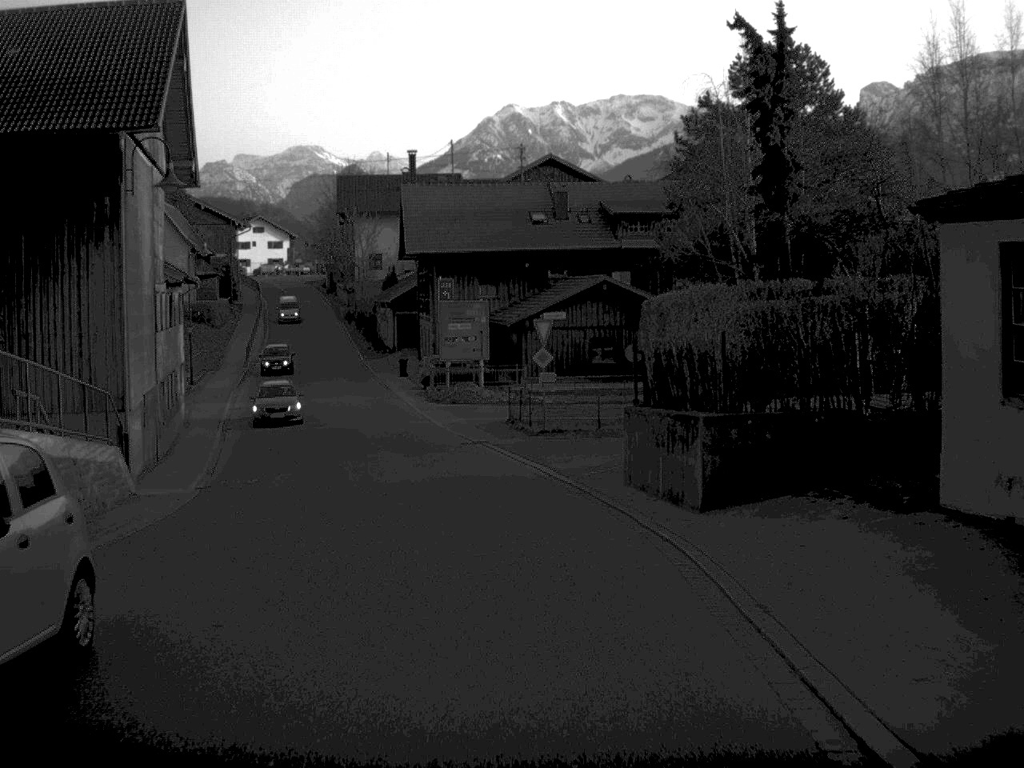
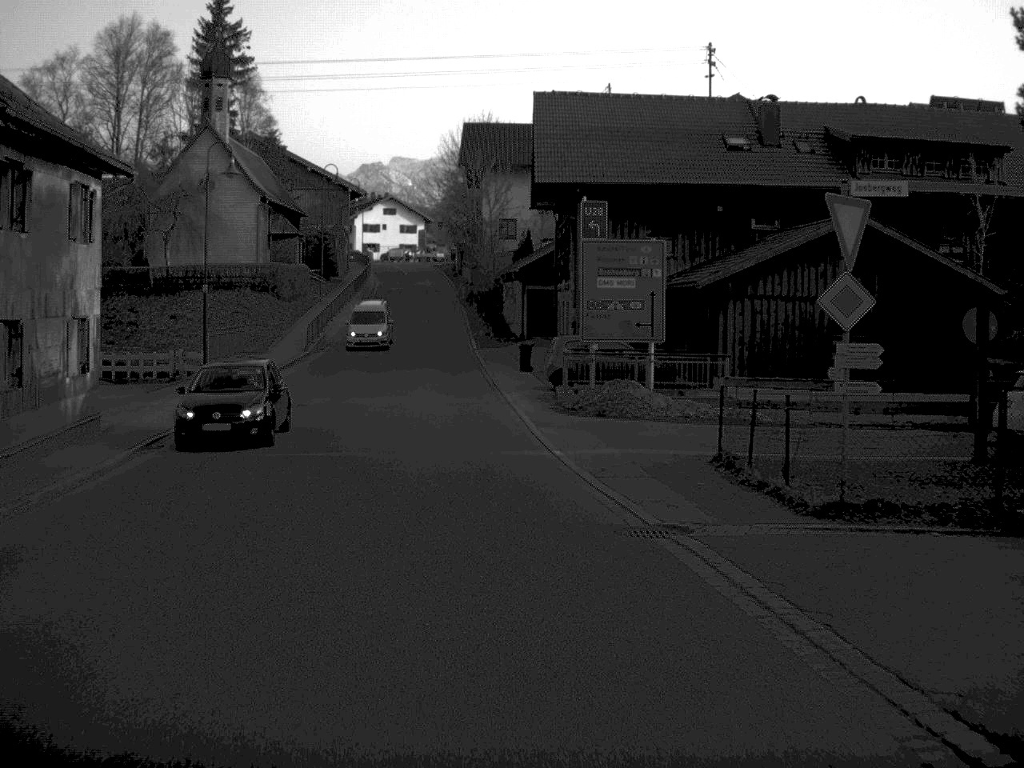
(-1.0, +22.0) m; -7°
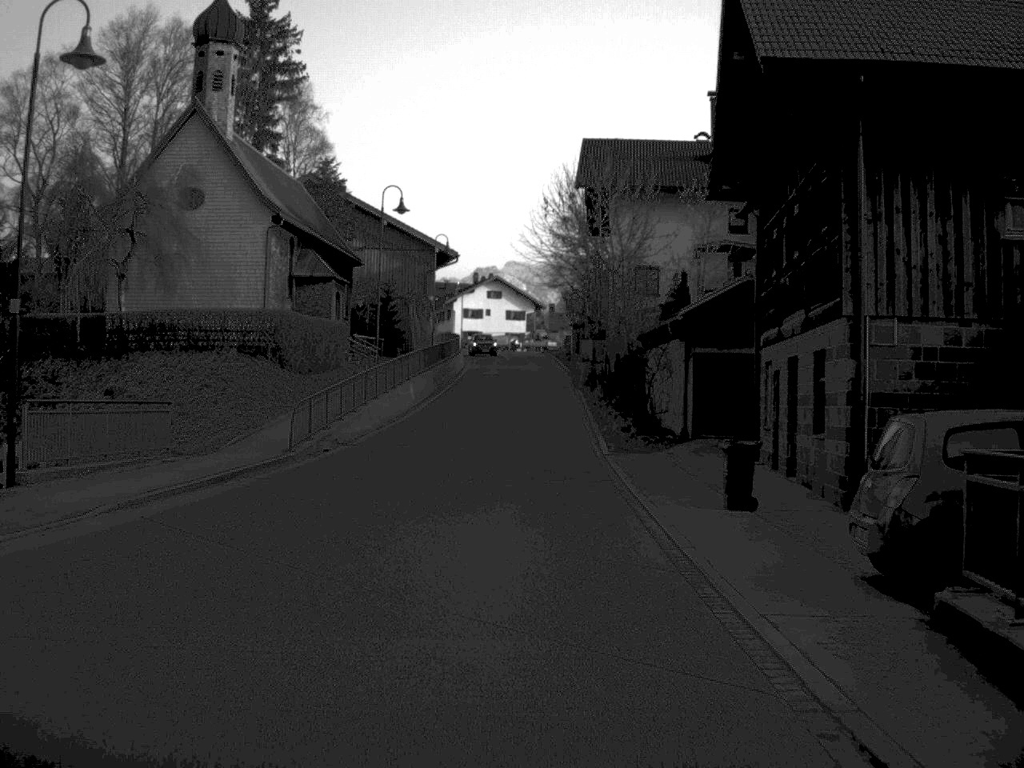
(-1.1, +24.1) m; -5°
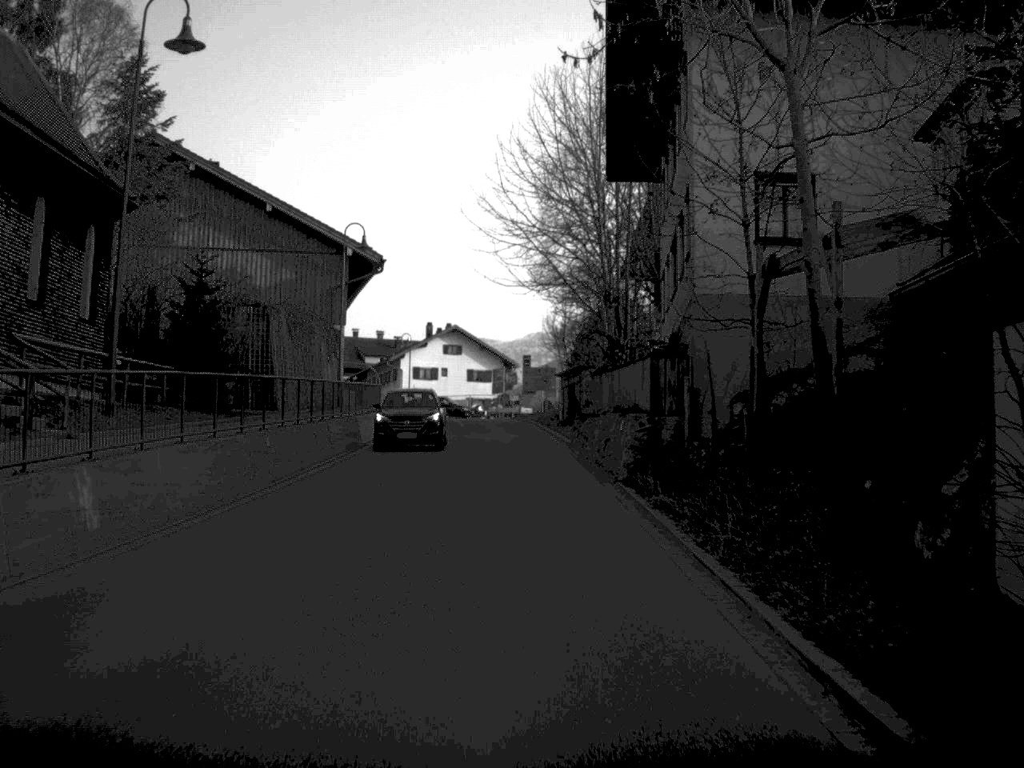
(+0.3, +32.7) m; +2°
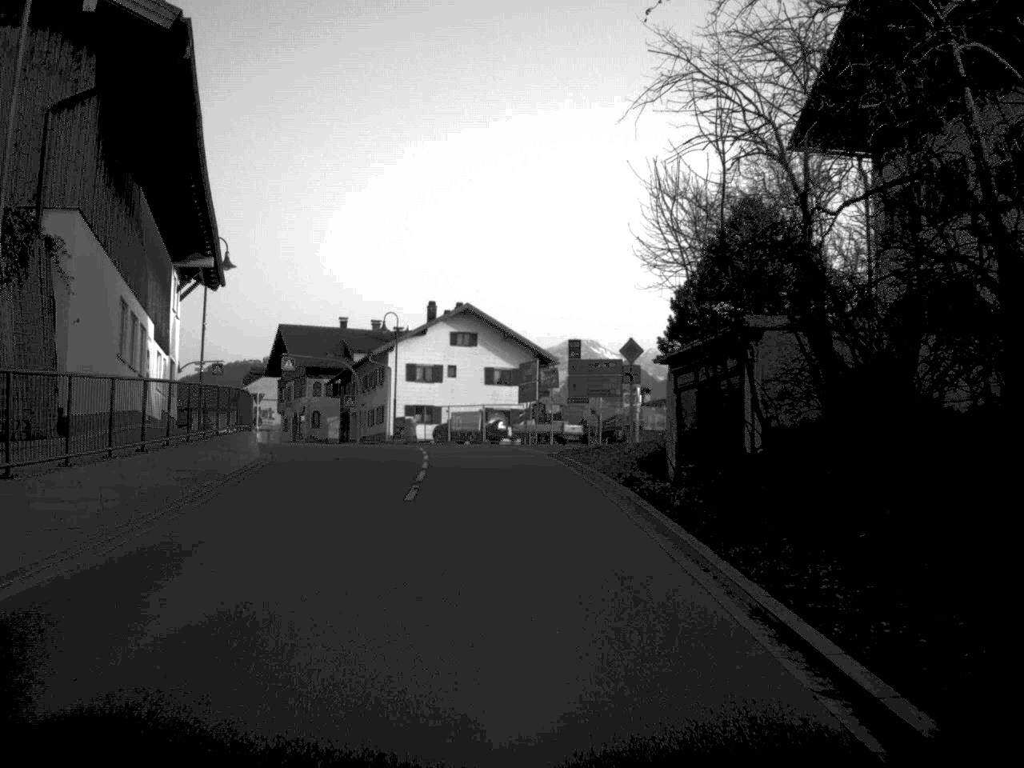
(-0.5, +37.2) m; -2°
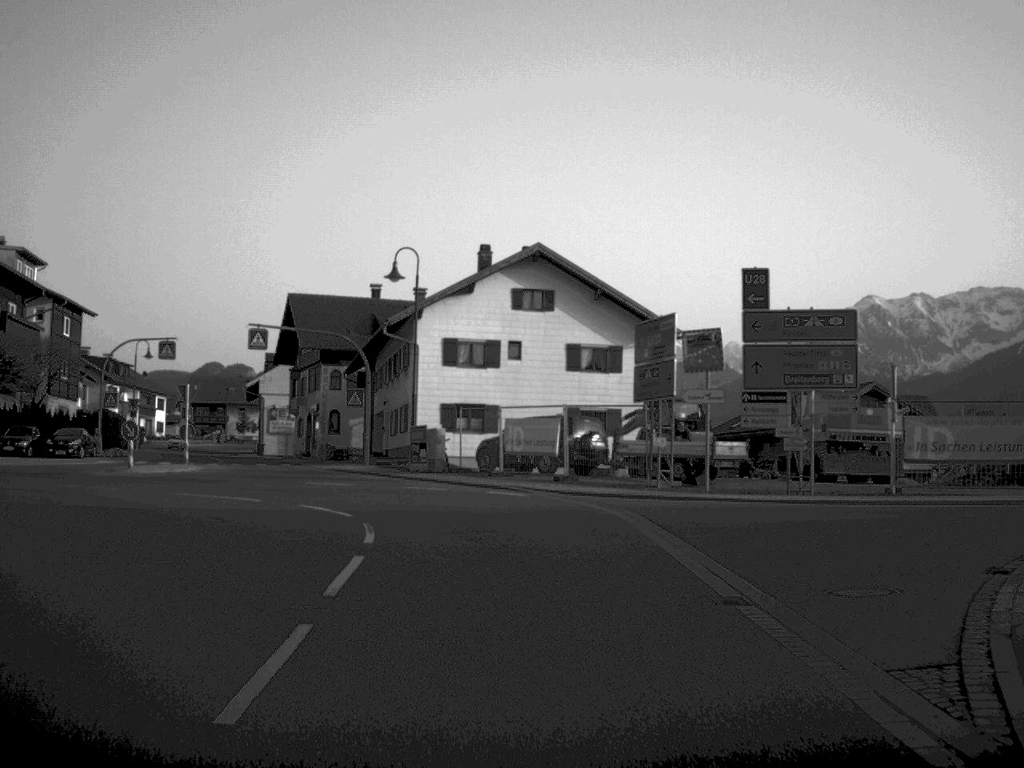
(-0.9, +30.5) m; -4°
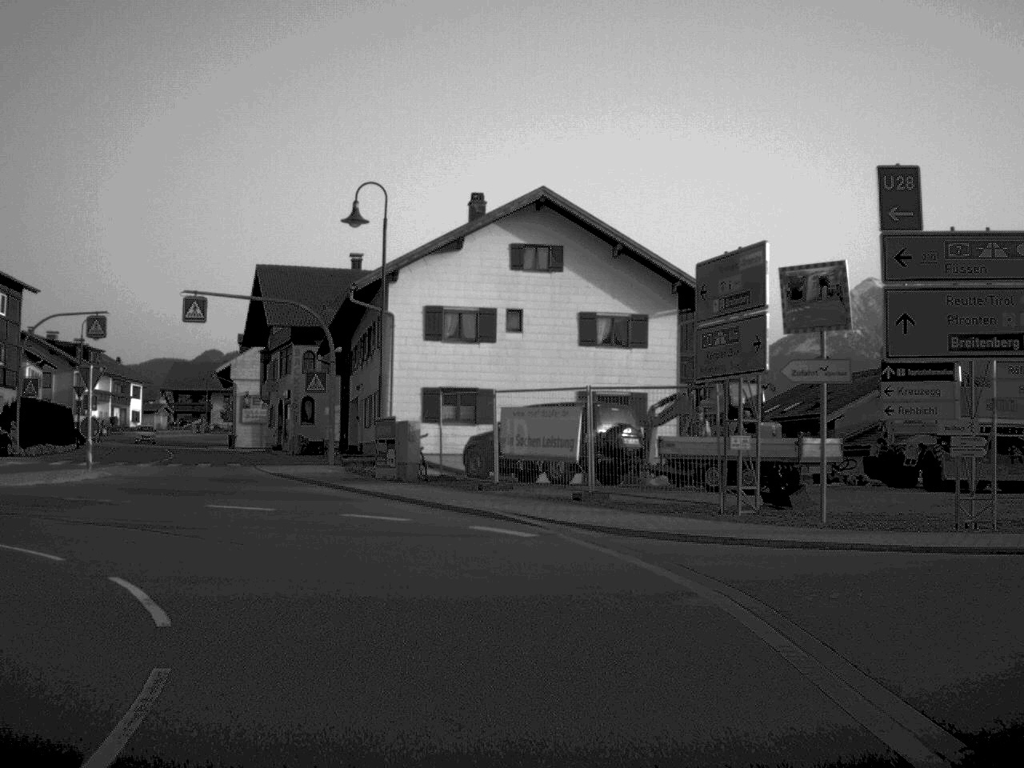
(-0.1, +10.6) m; 0°
